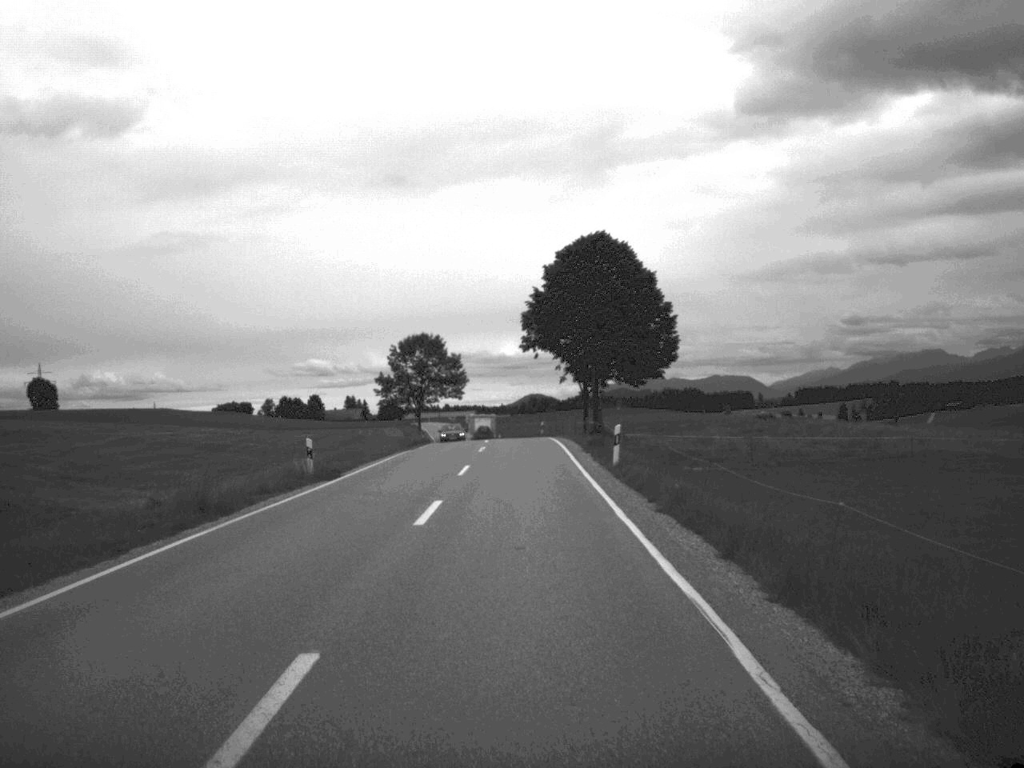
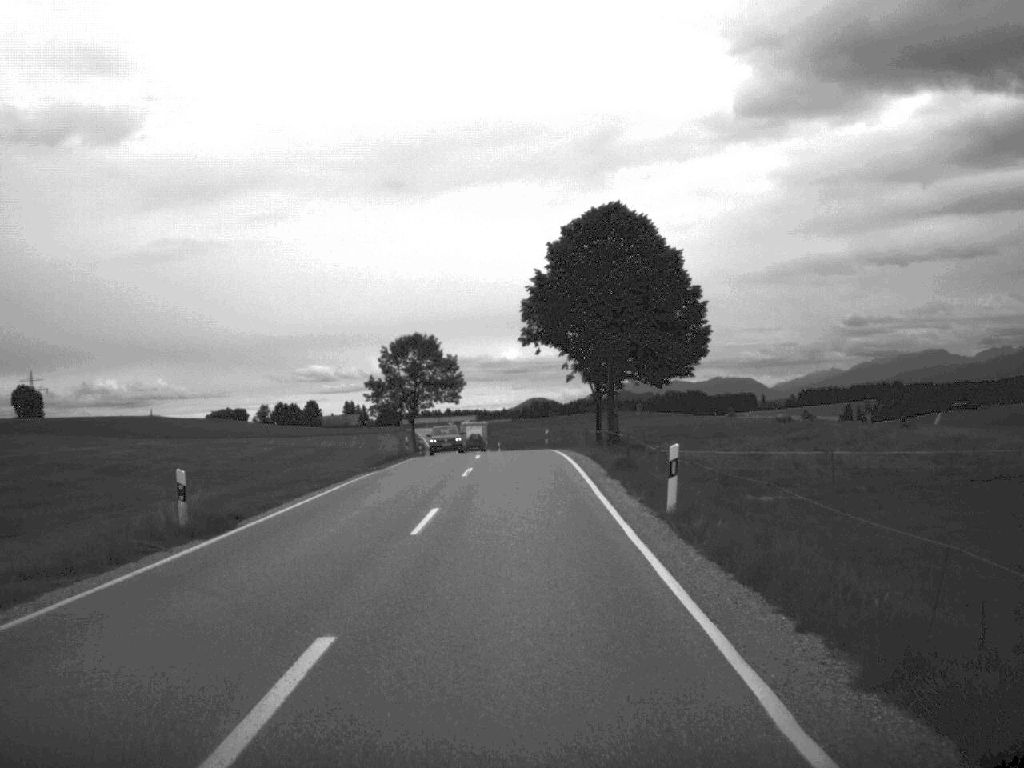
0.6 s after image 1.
(0.0, +11.0) m; 0°
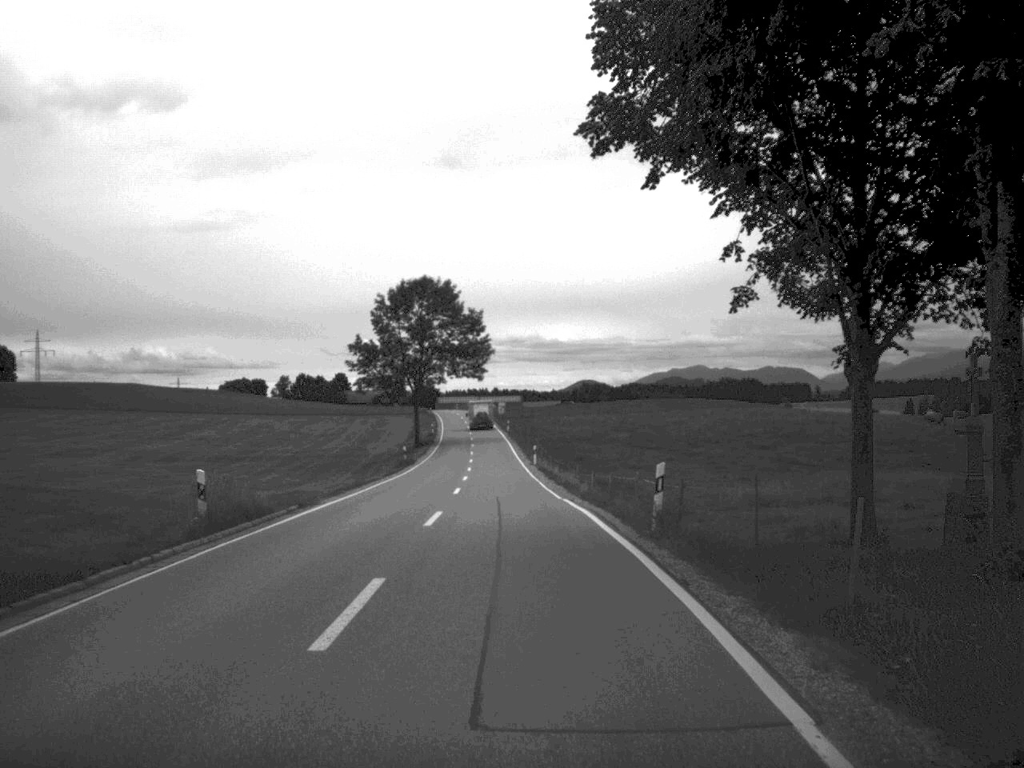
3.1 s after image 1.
(-0.3, +43.6) m; -2°
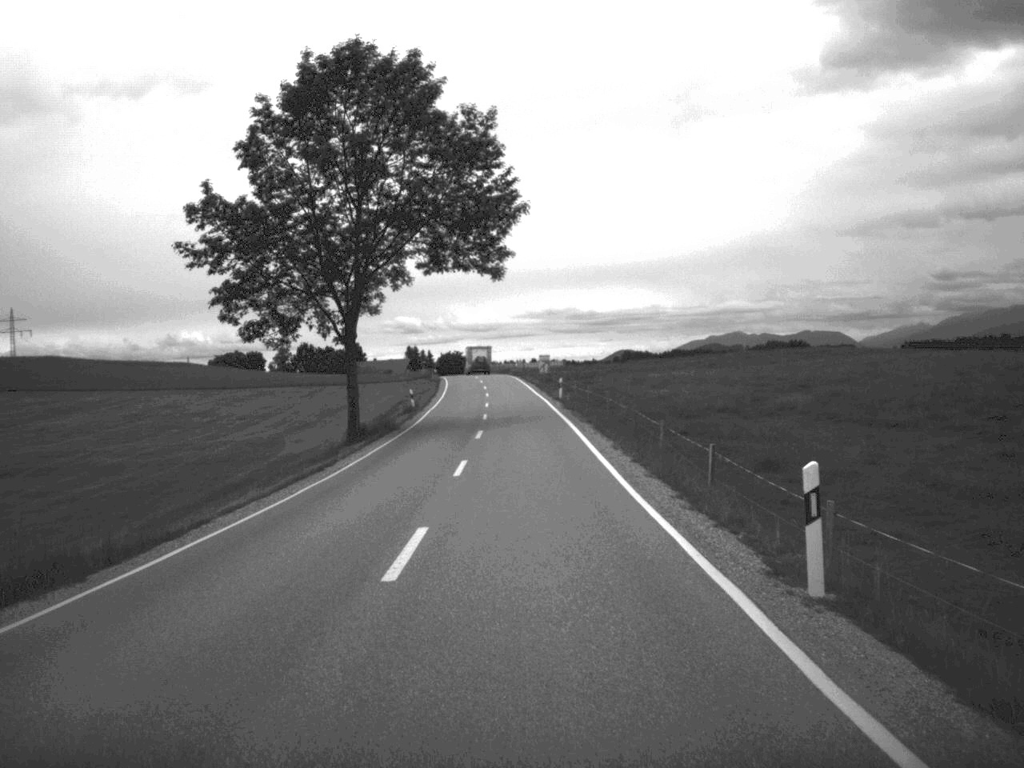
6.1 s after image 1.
(-1.5, +57.3) m; -2°
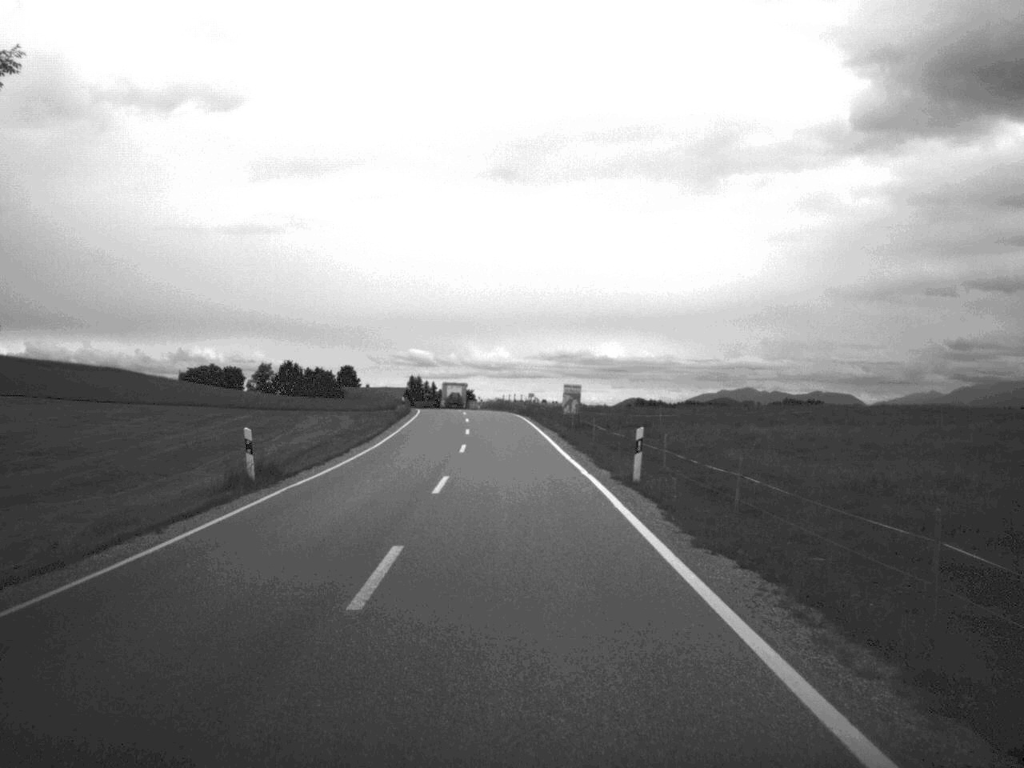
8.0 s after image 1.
(-0.2, +36.8) m; -1°
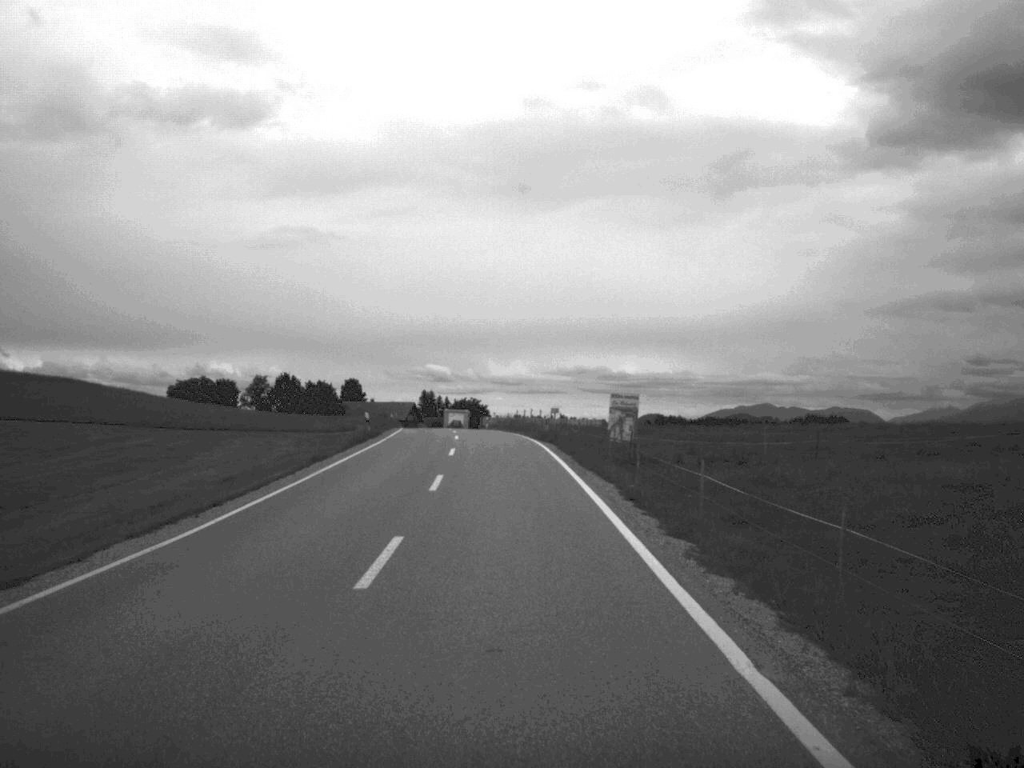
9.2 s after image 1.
(-0.1, +22.9) m; -1°
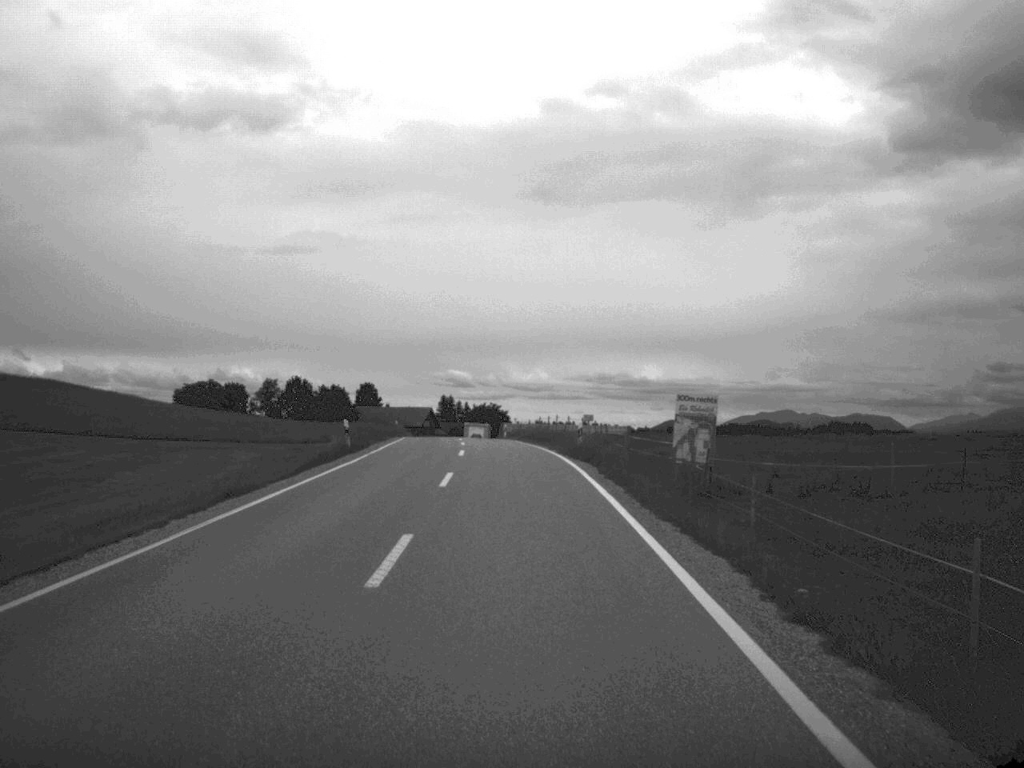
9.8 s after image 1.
(-0.1, +11.2) m; -1°
